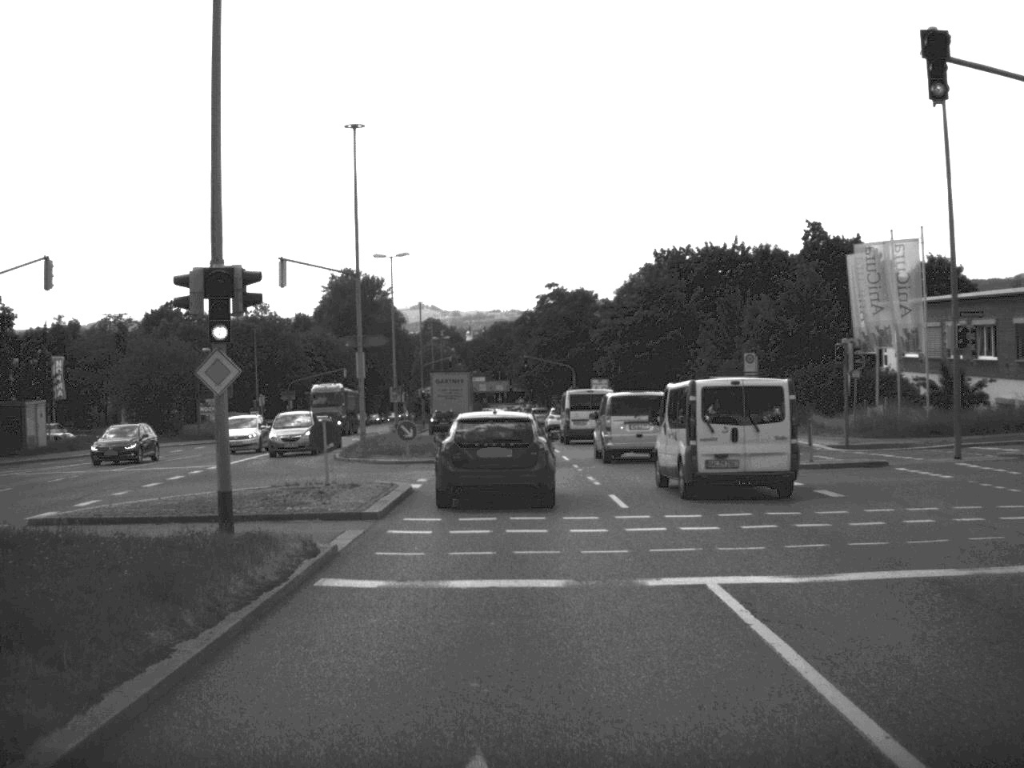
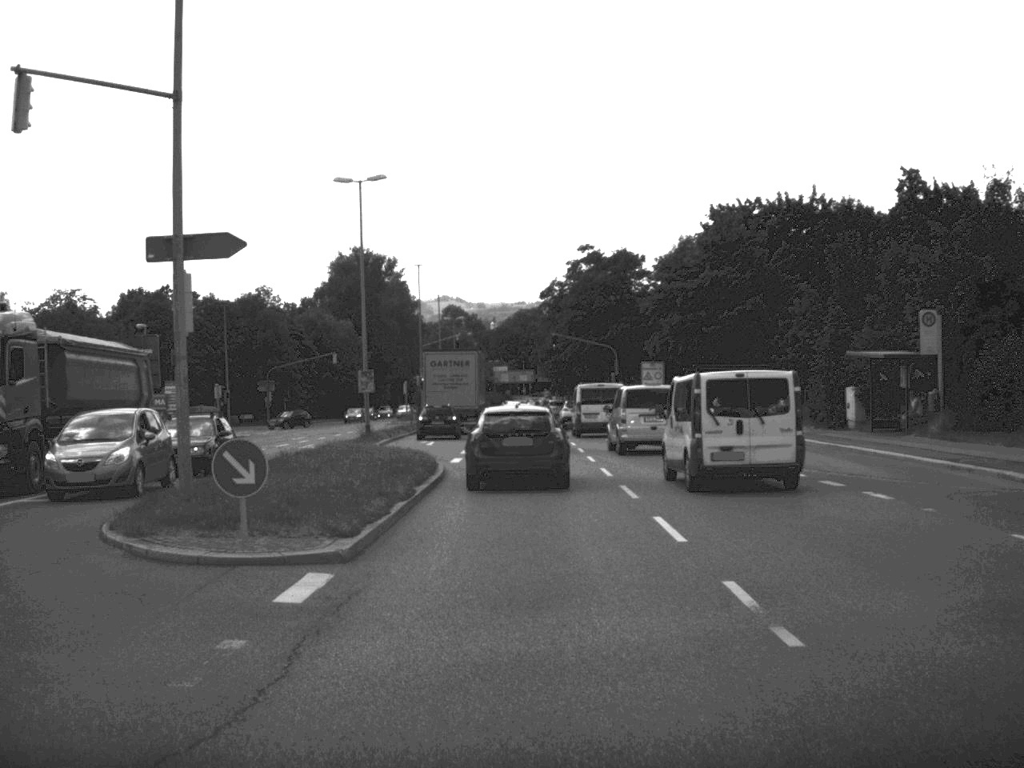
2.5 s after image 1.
(-0.2, +22.9) m; -1°
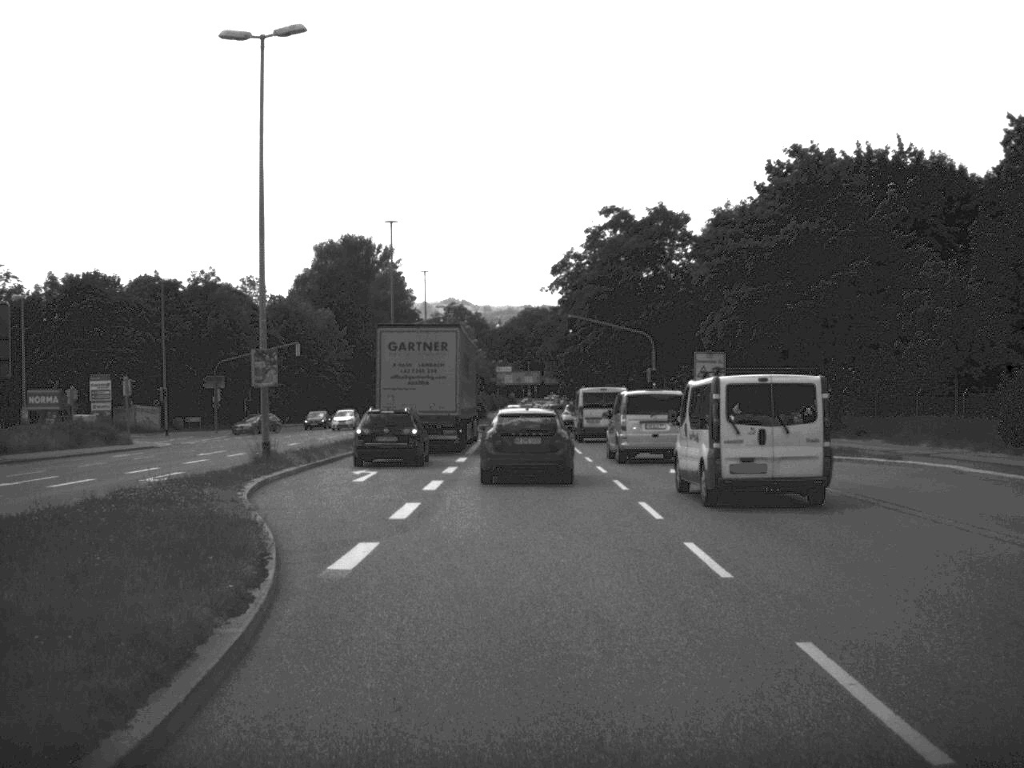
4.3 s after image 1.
(-0.1, +20.3) m; 0°
